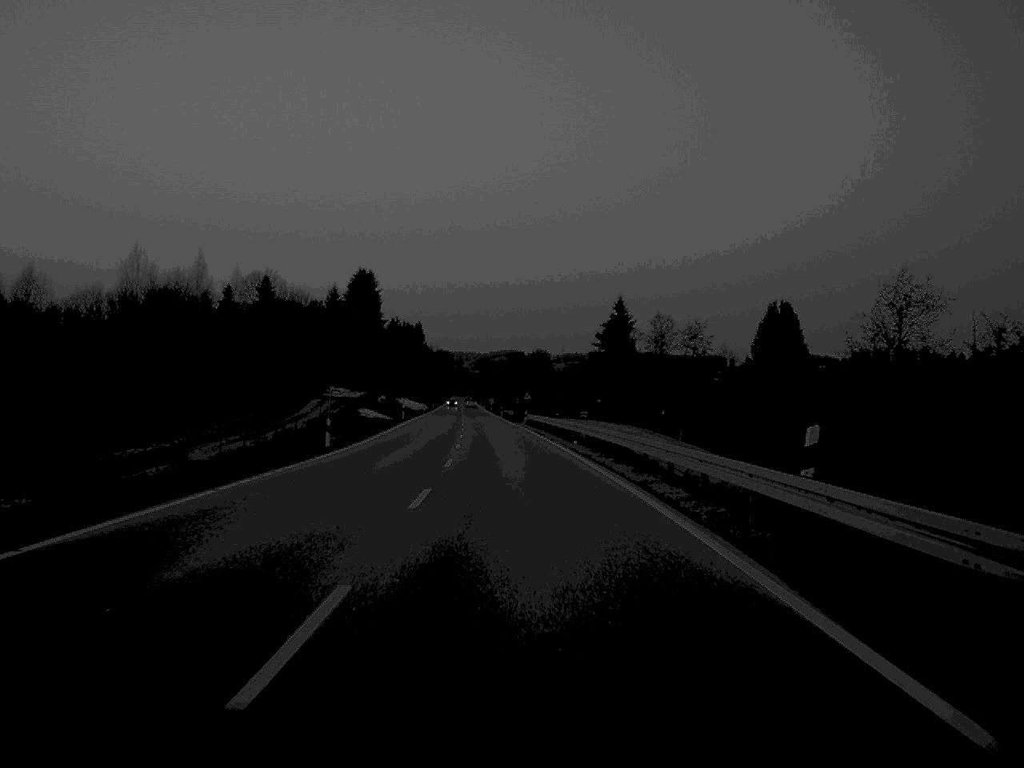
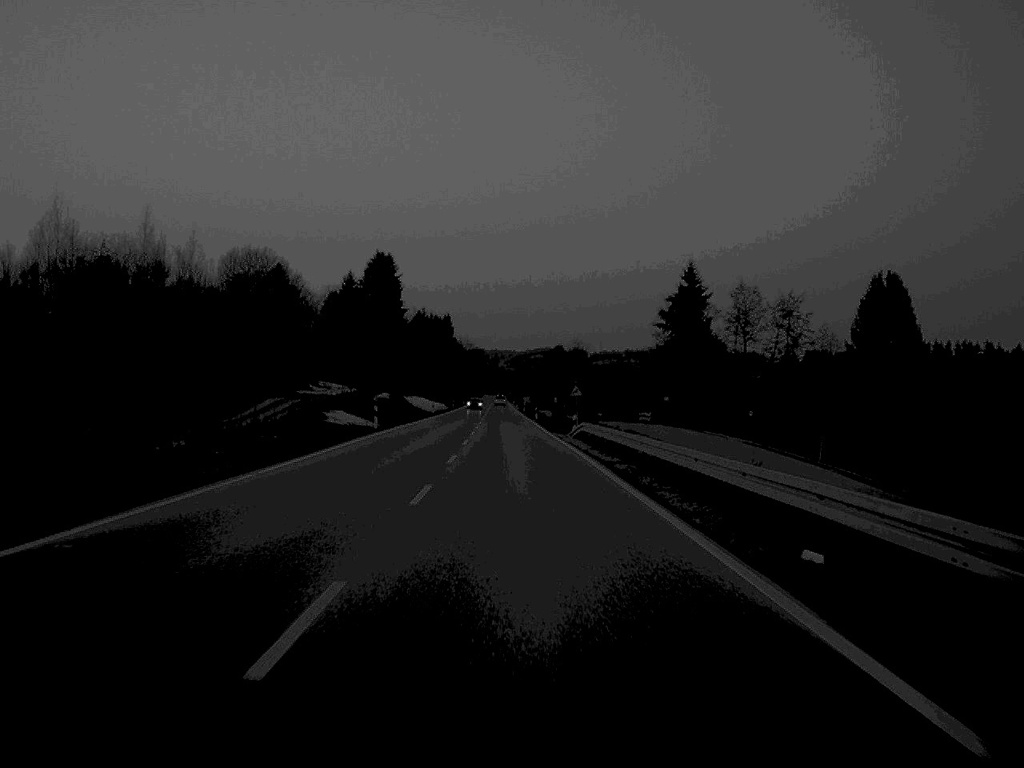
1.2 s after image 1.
(-0.5, +35.6) m; -2°
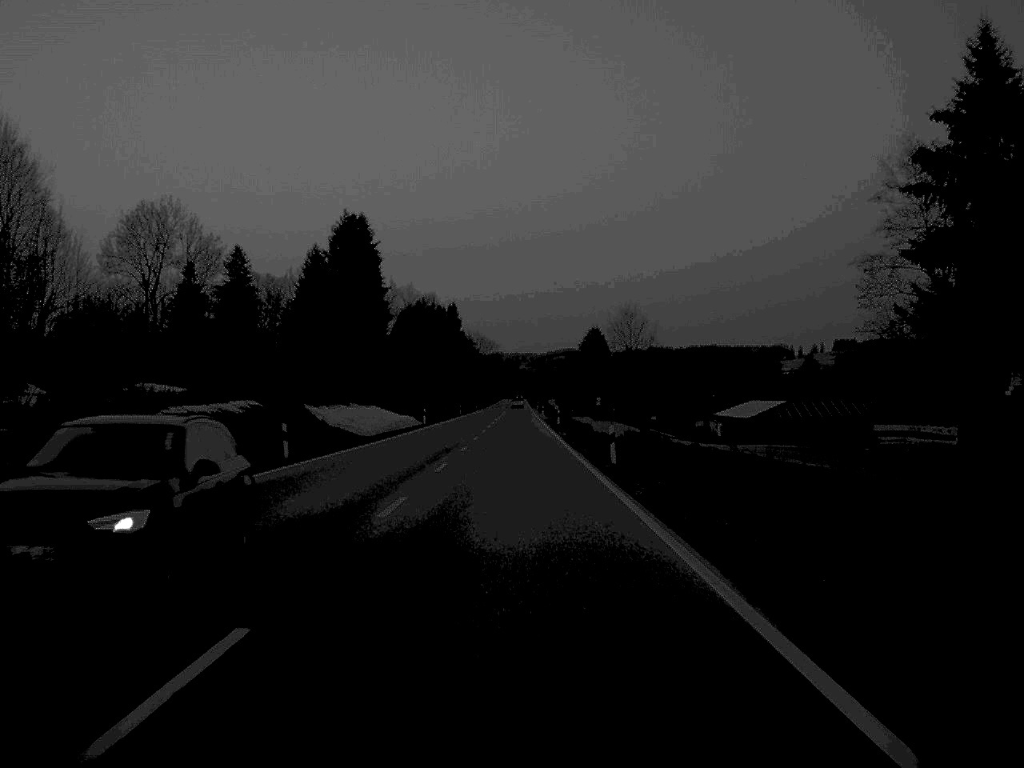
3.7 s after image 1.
(-0.7, +73.9) m; -1°
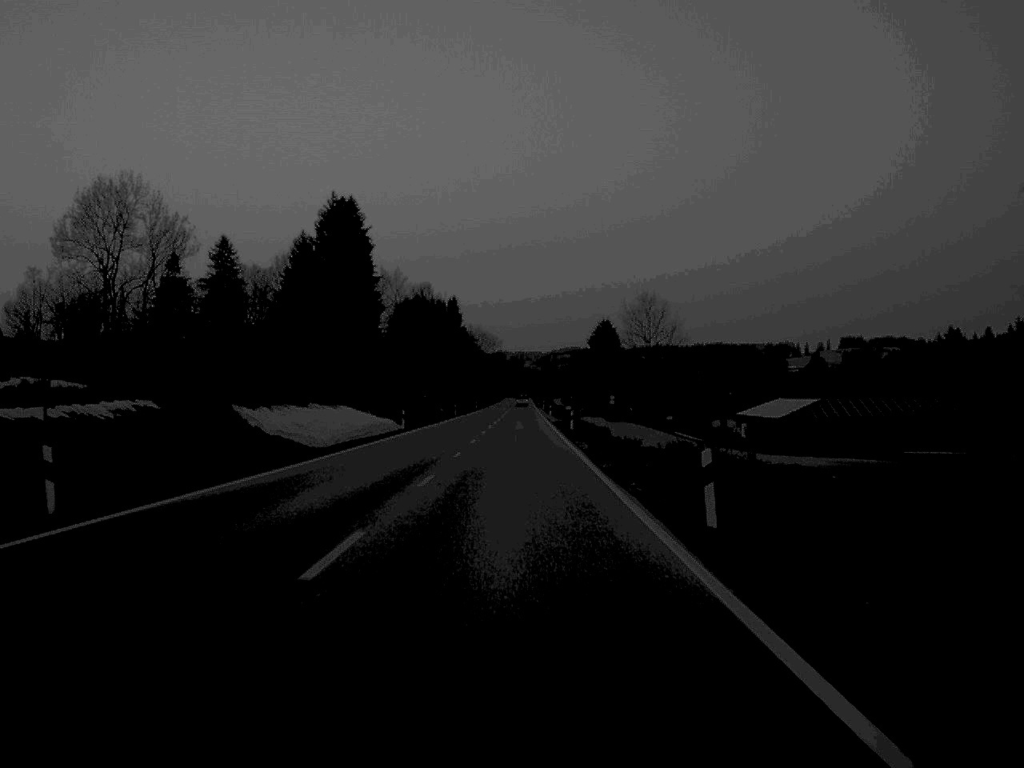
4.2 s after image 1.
(0.0, +17.5) m; 0°
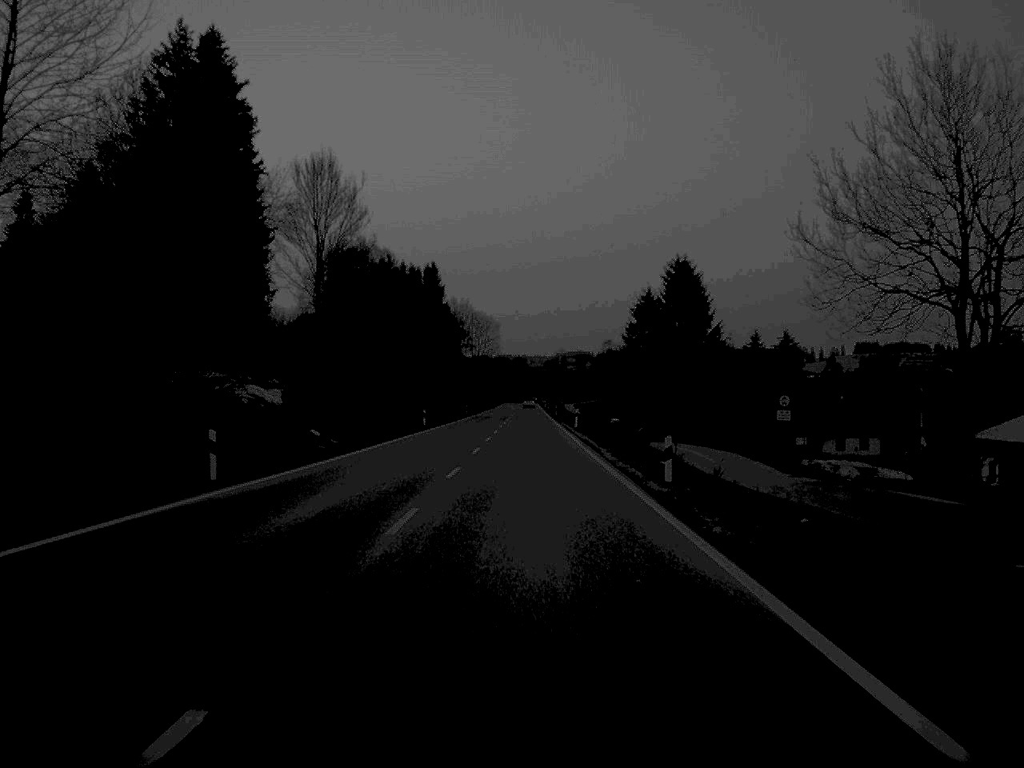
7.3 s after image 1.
(-0.3, +92.4) m; 0°
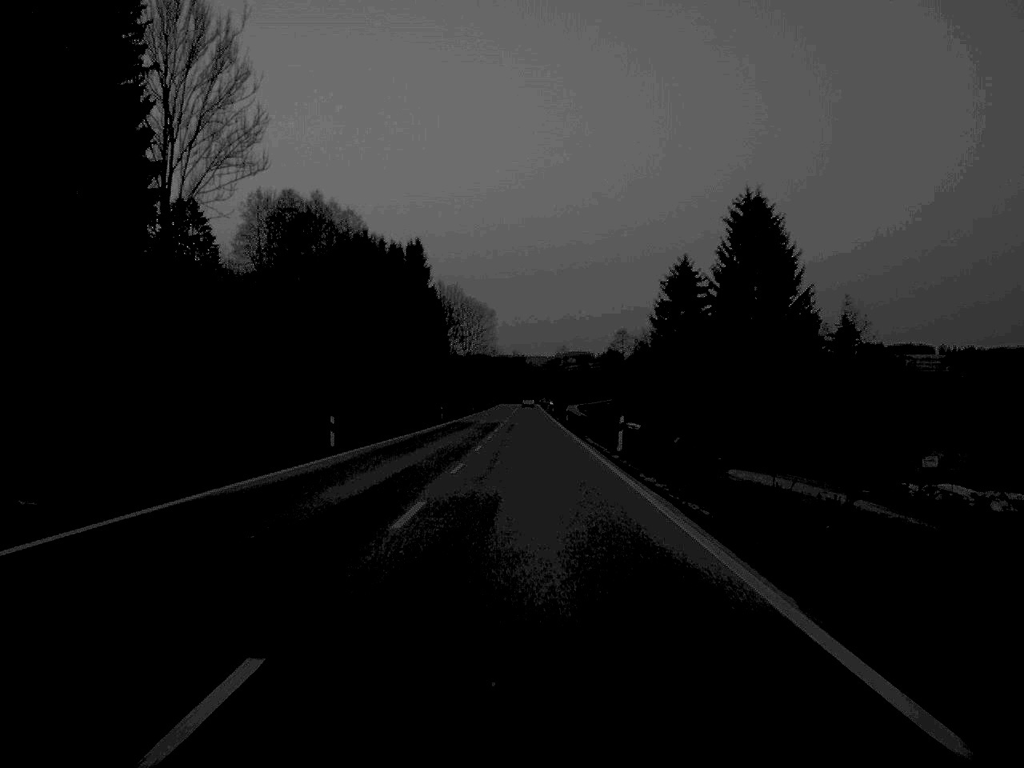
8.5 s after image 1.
(0.0, +35.0) m; 0°
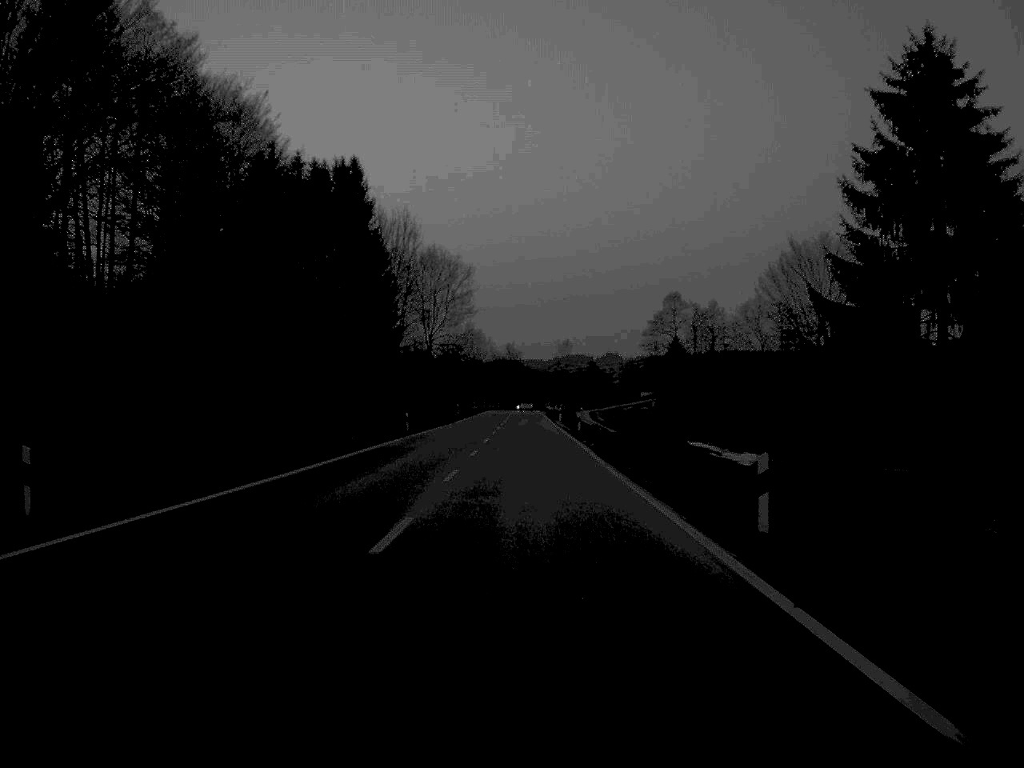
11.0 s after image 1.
(+0.2, +74.1) m; 0°
